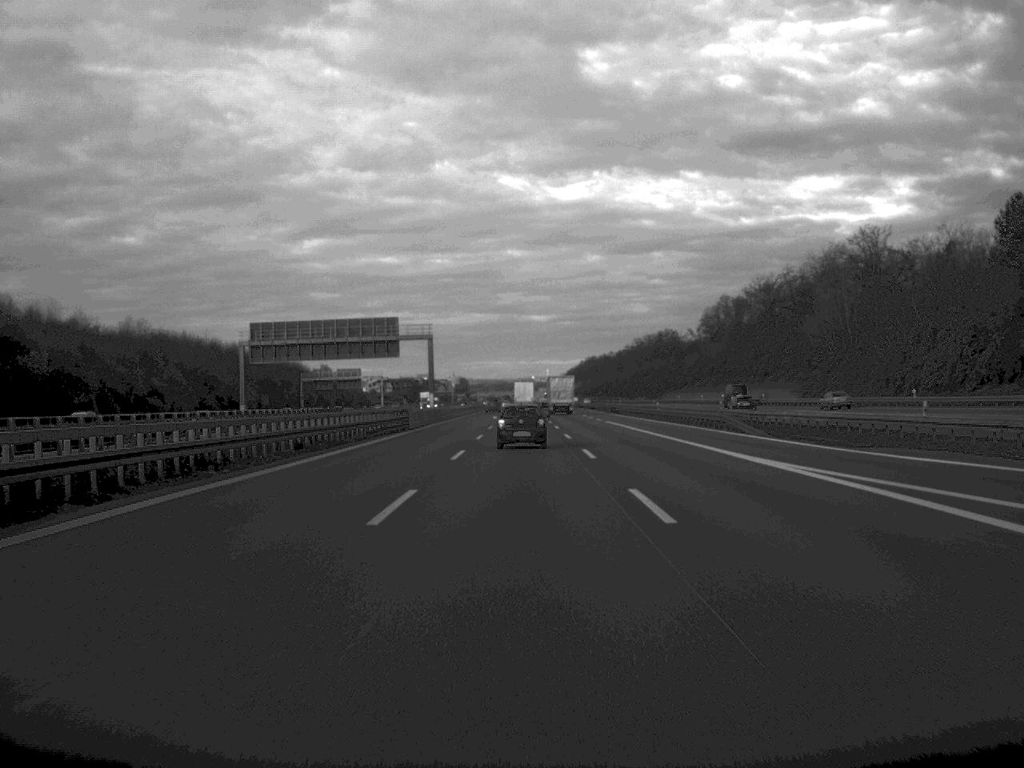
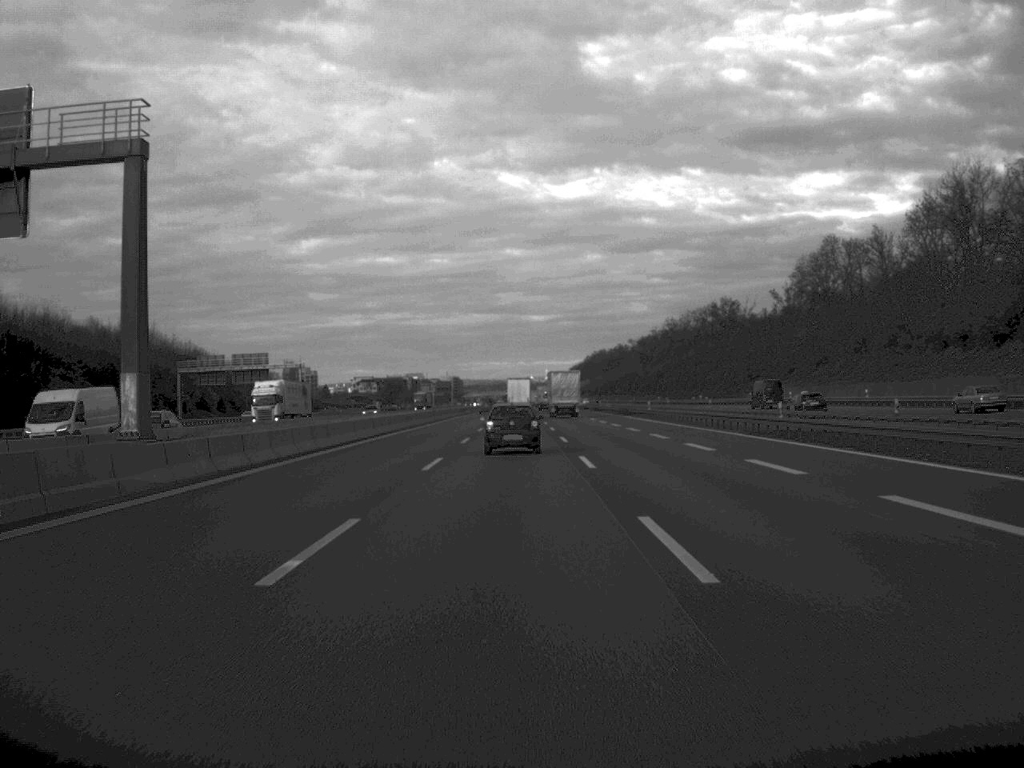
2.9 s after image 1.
(+0.1, +94.0) m; 0°
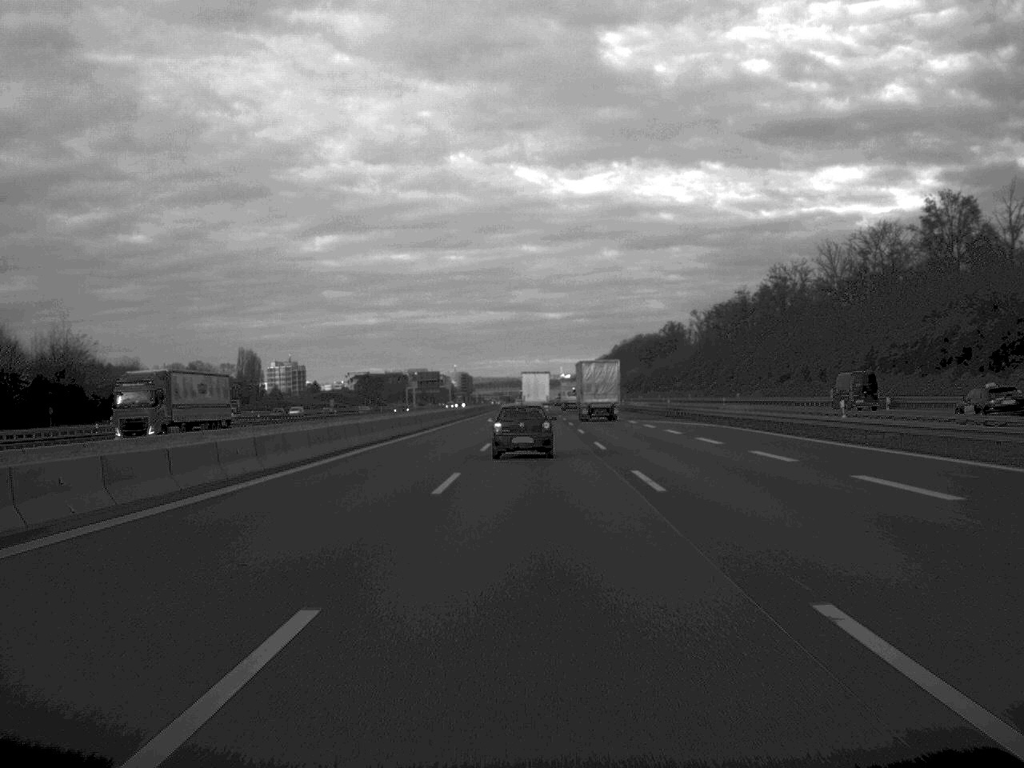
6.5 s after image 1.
(-1.0, +115.1) m; -1°
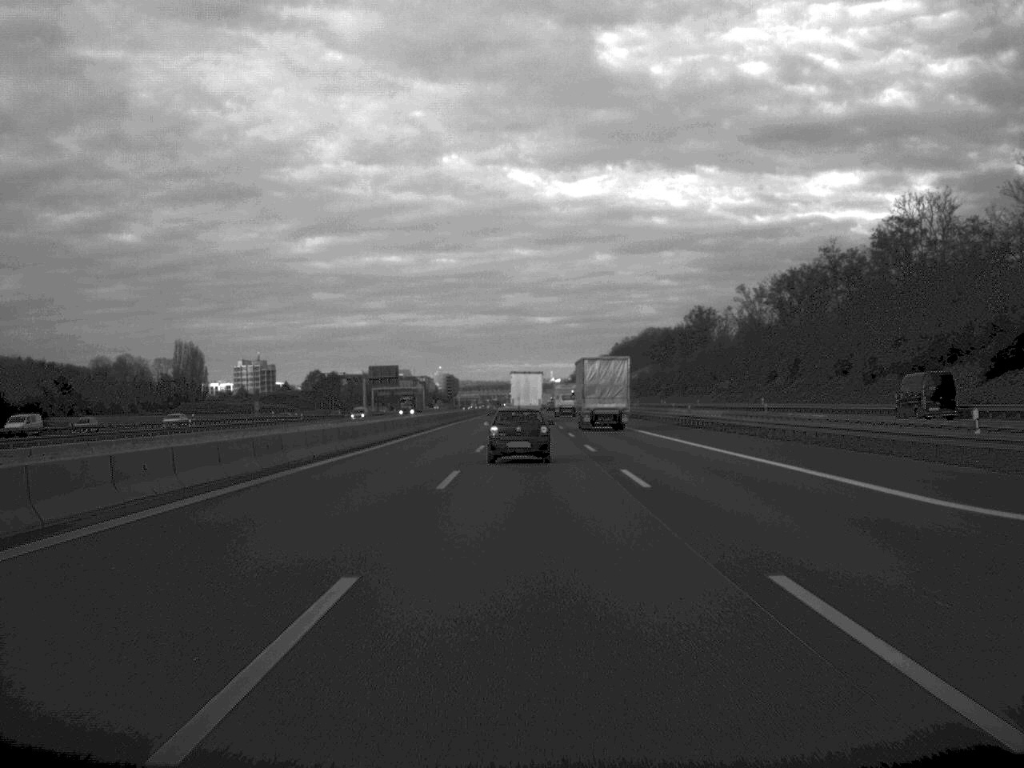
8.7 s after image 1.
(+0.3, +68.7) m; 0°
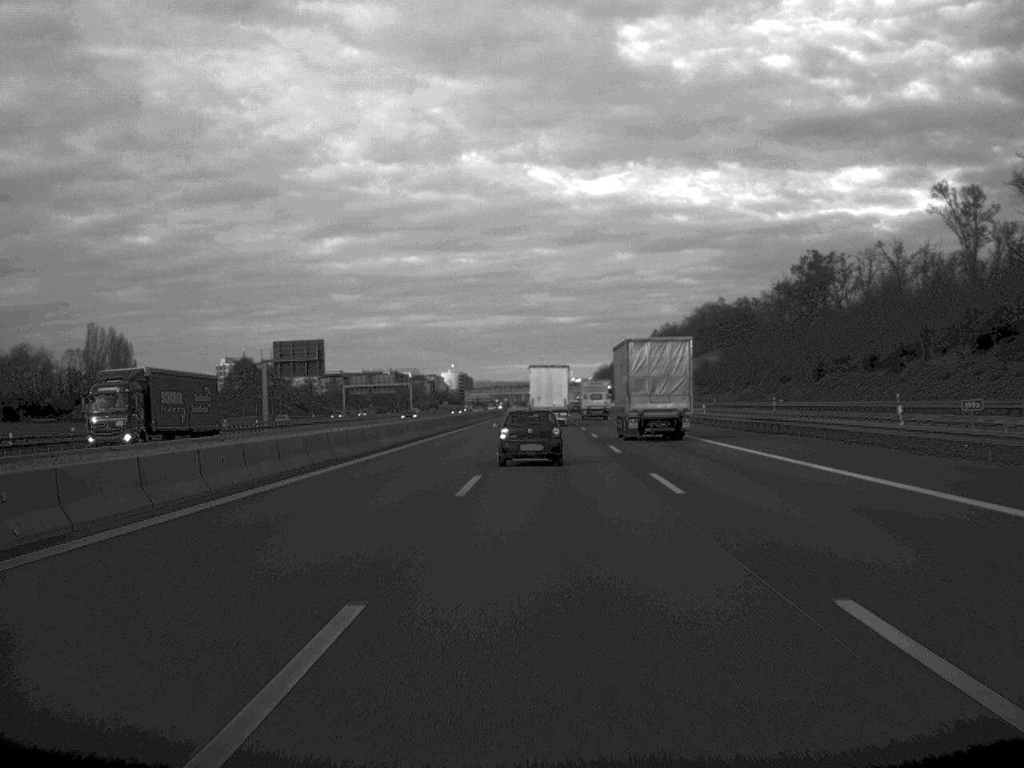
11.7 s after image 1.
(-0.2, +91.6) m; -1°
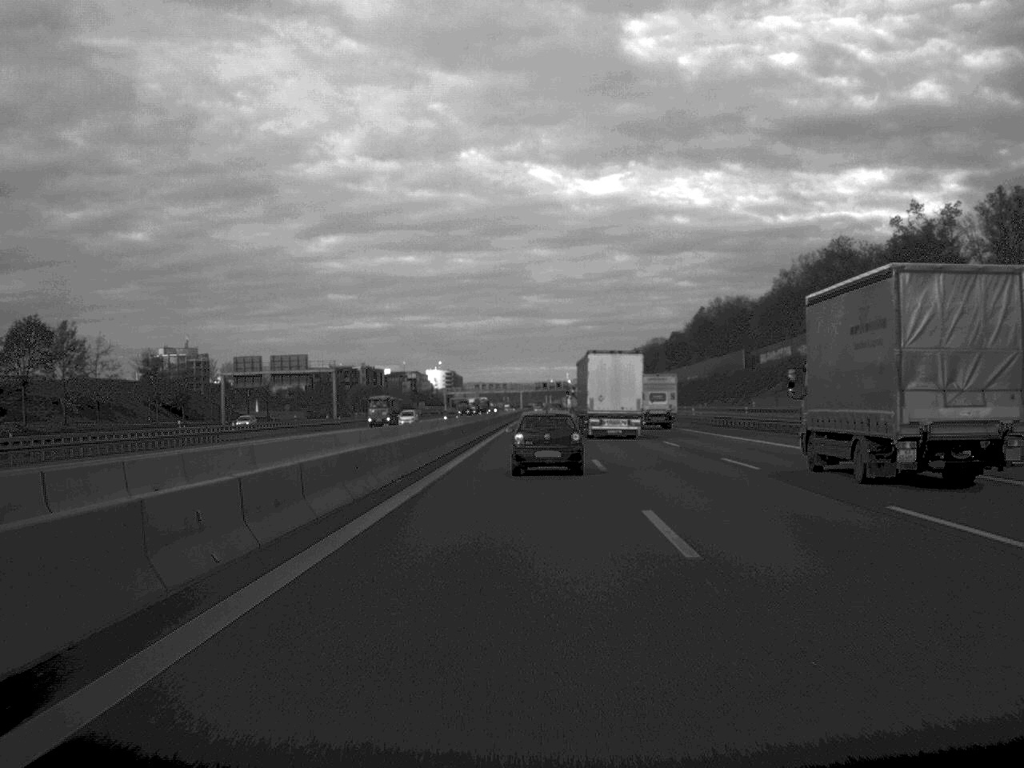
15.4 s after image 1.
(-1.1, +116.3) m; 0°
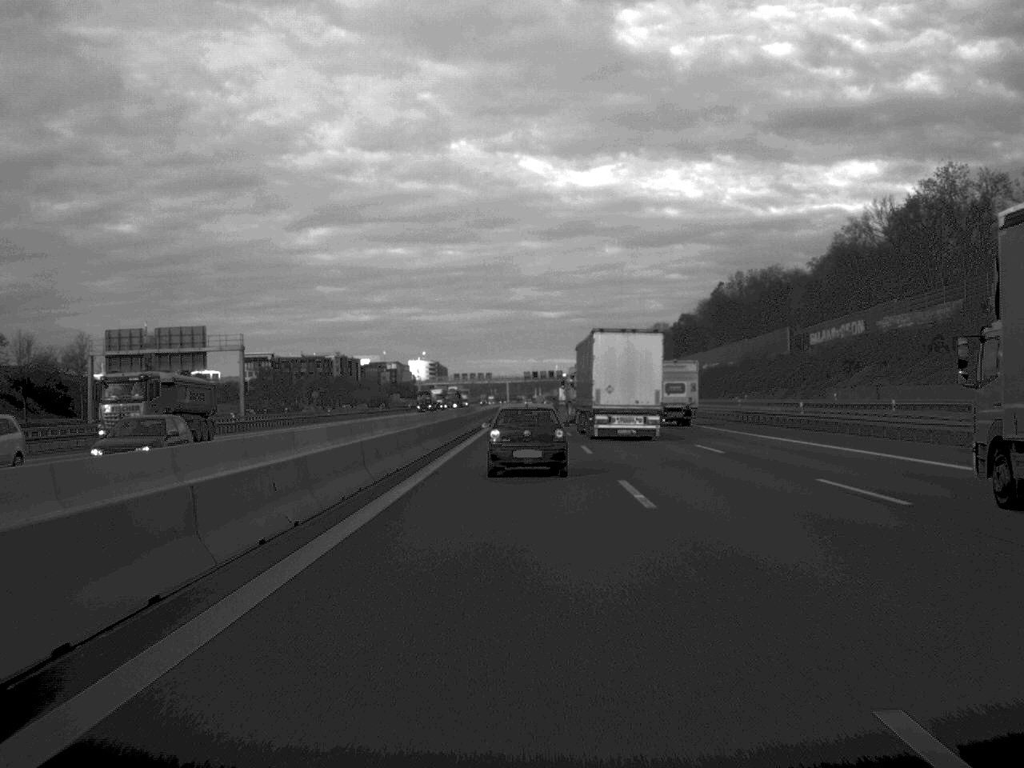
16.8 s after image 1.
(+0.3, +48.2) m; 0°
